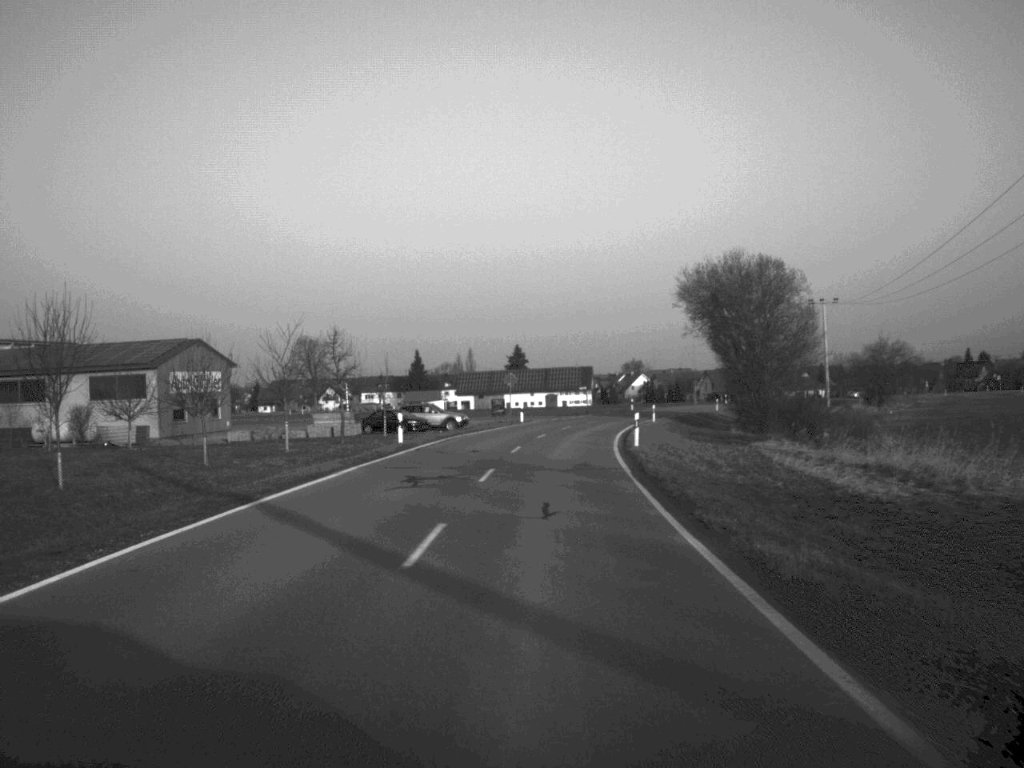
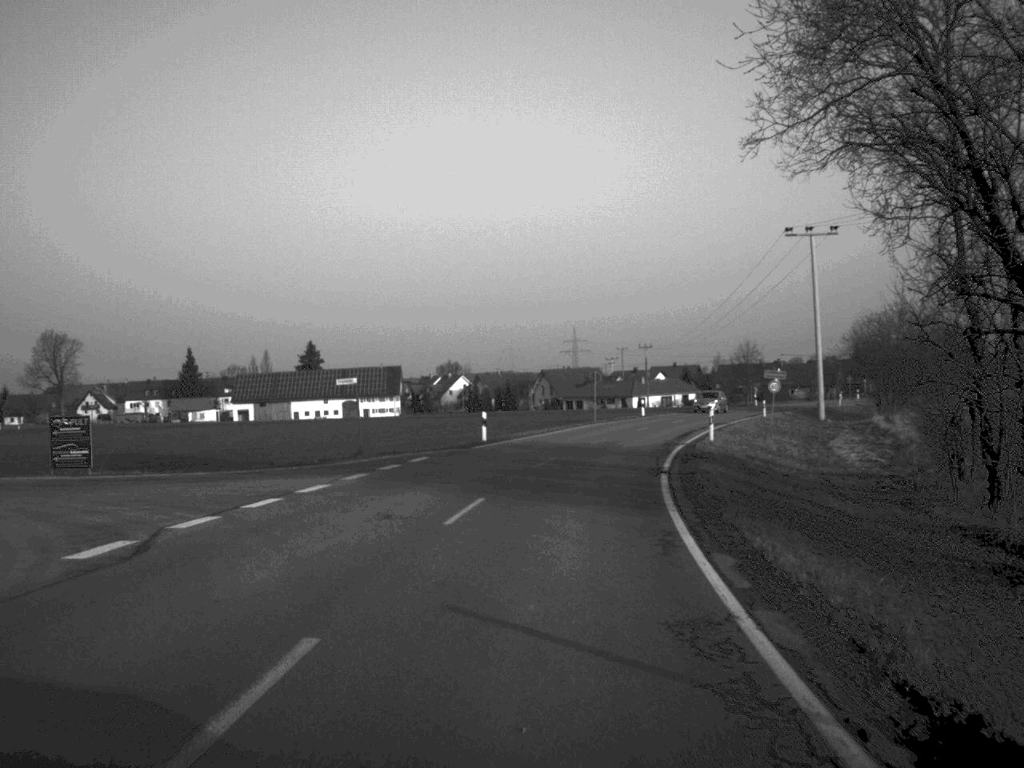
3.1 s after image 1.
(+4.2, +66.1) m; +9°
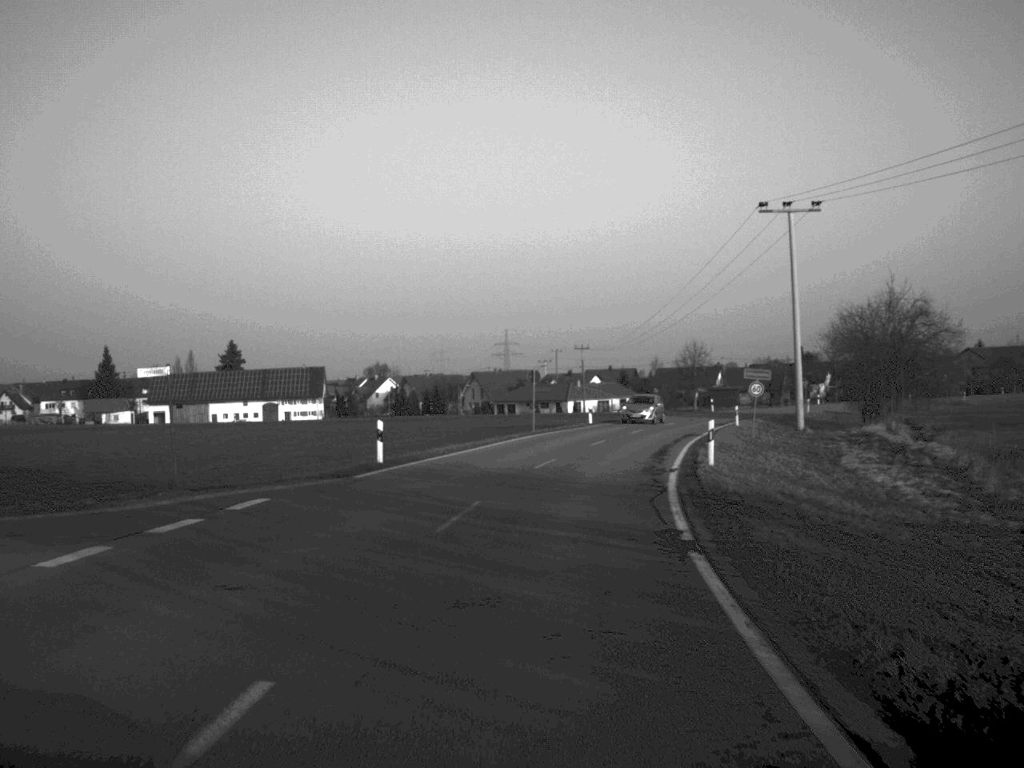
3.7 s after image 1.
(+0.3, +12.6) m; +3°
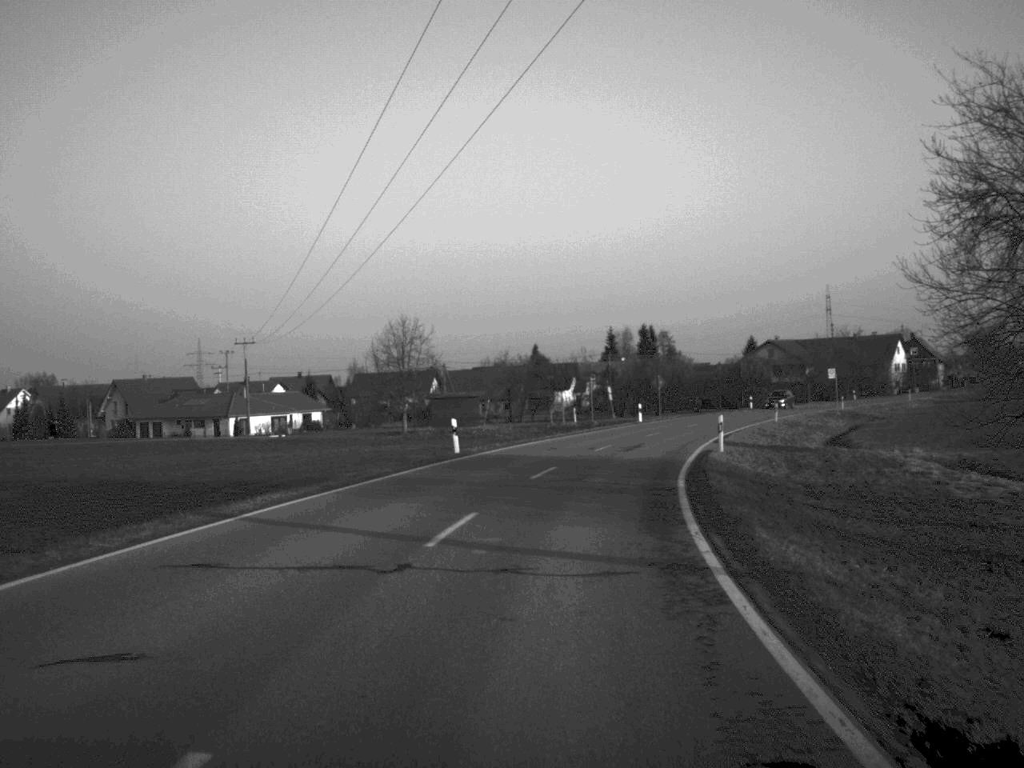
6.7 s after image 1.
(+7.5, +60.0) m; +13°
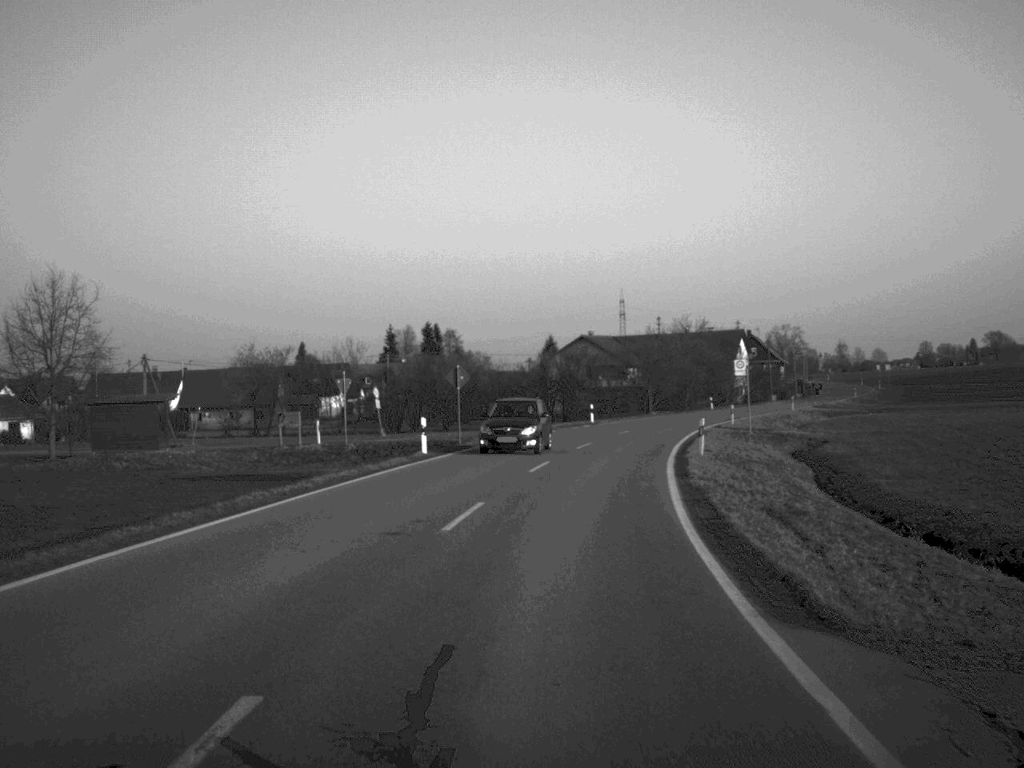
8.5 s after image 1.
(+2.9, +33.9) m; +10°
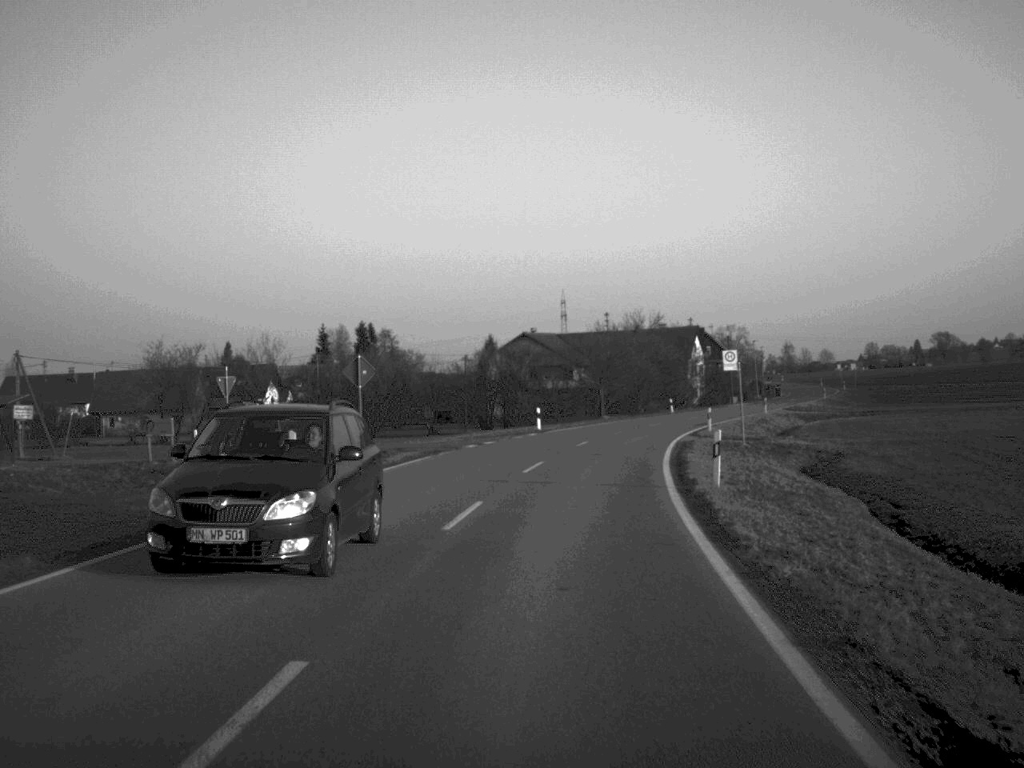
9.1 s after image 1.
(+0.3, +11.5) m; +3°
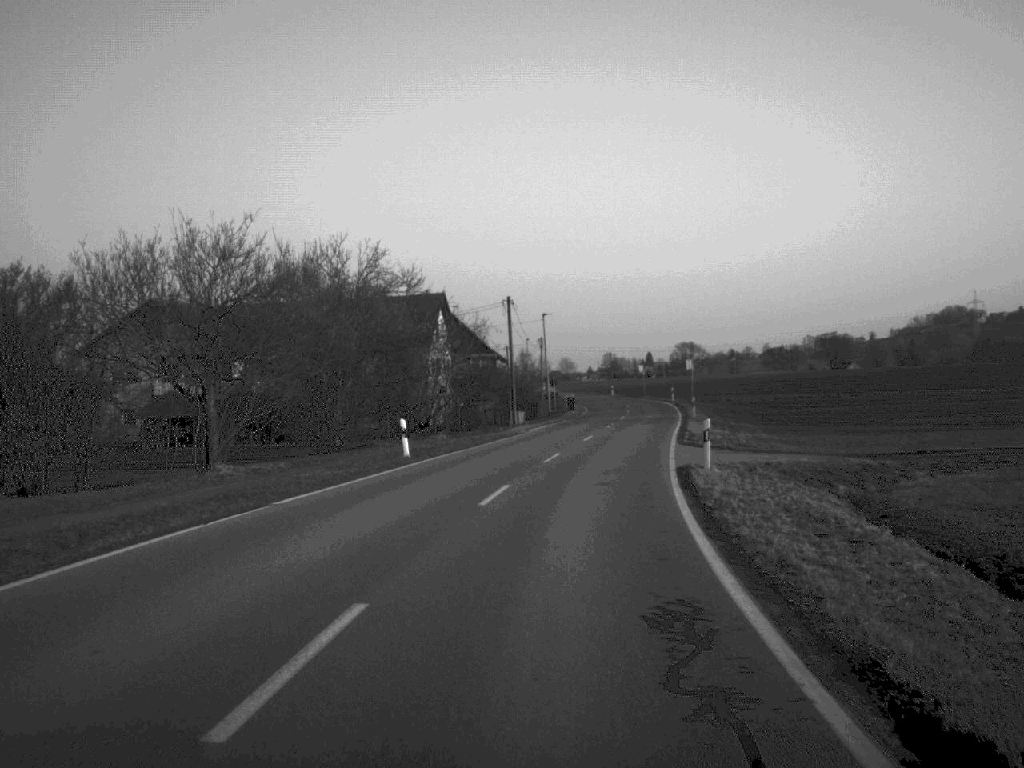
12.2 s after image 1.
(+5.9, +55.9) m; +13°
